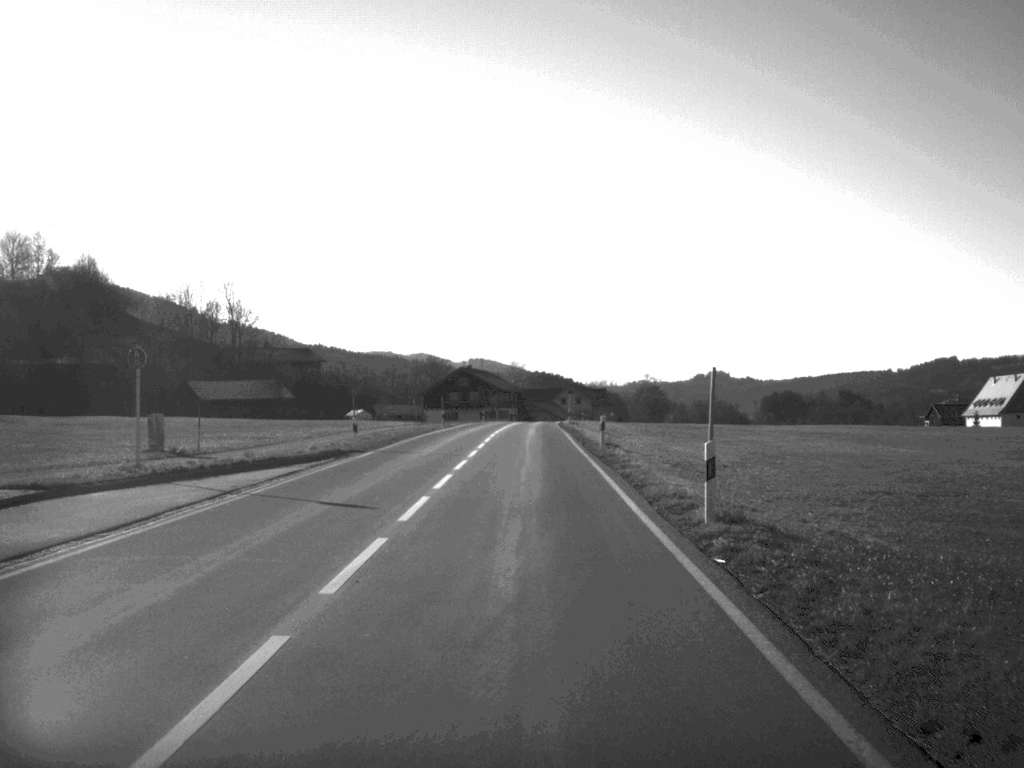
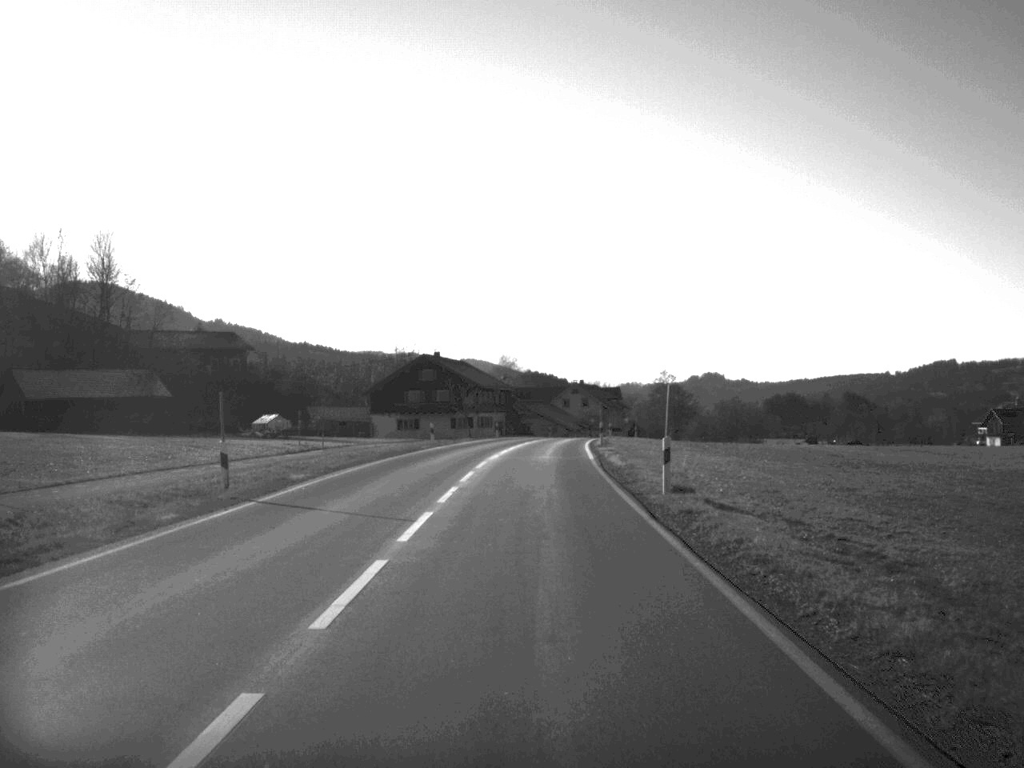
(0.0, +55.4) m; 0°
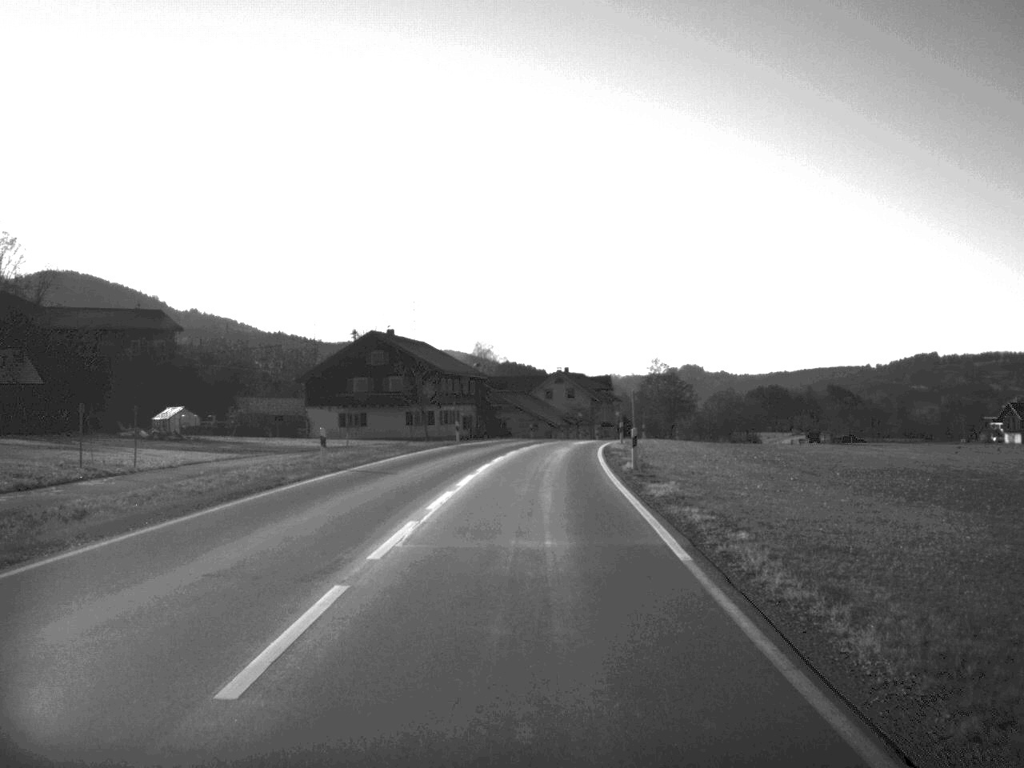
(+0.2, +26.1) m; +1°
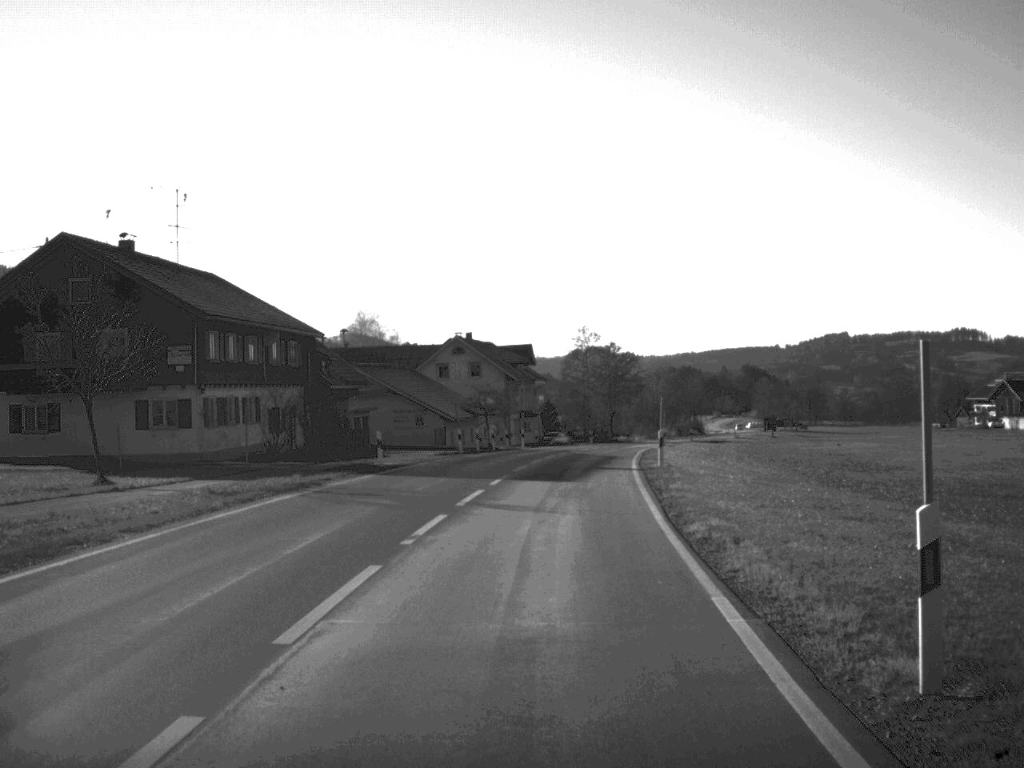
(+1.6, +52.0) m; +4°
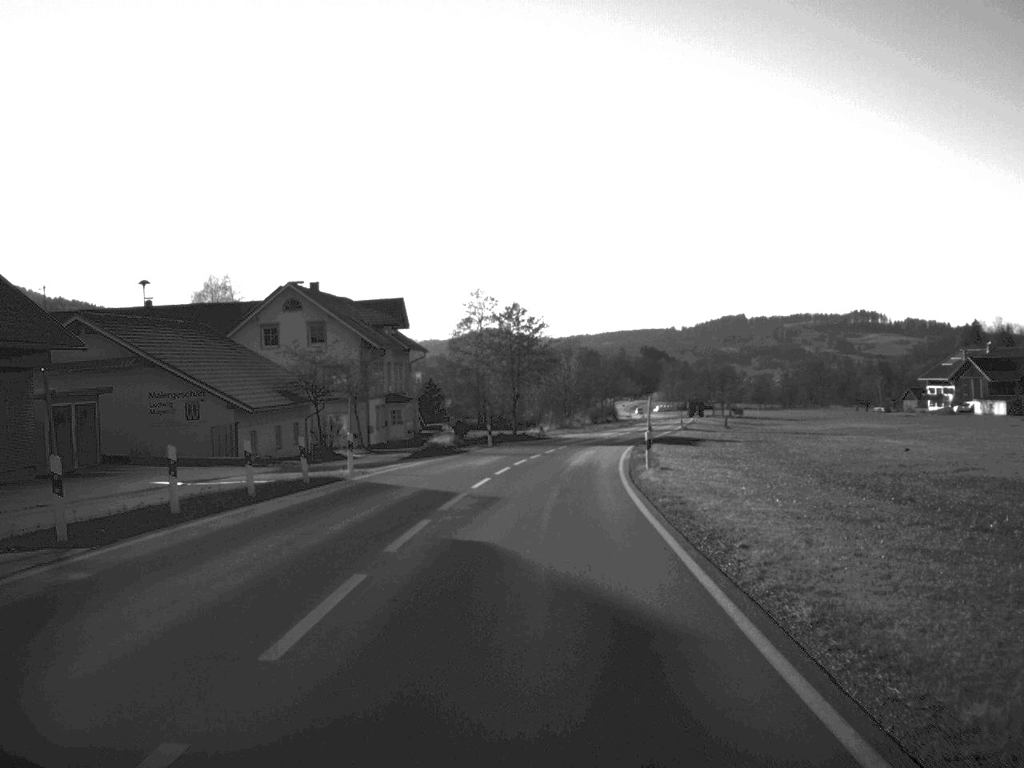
(+1.5, +36.2) m; +5°
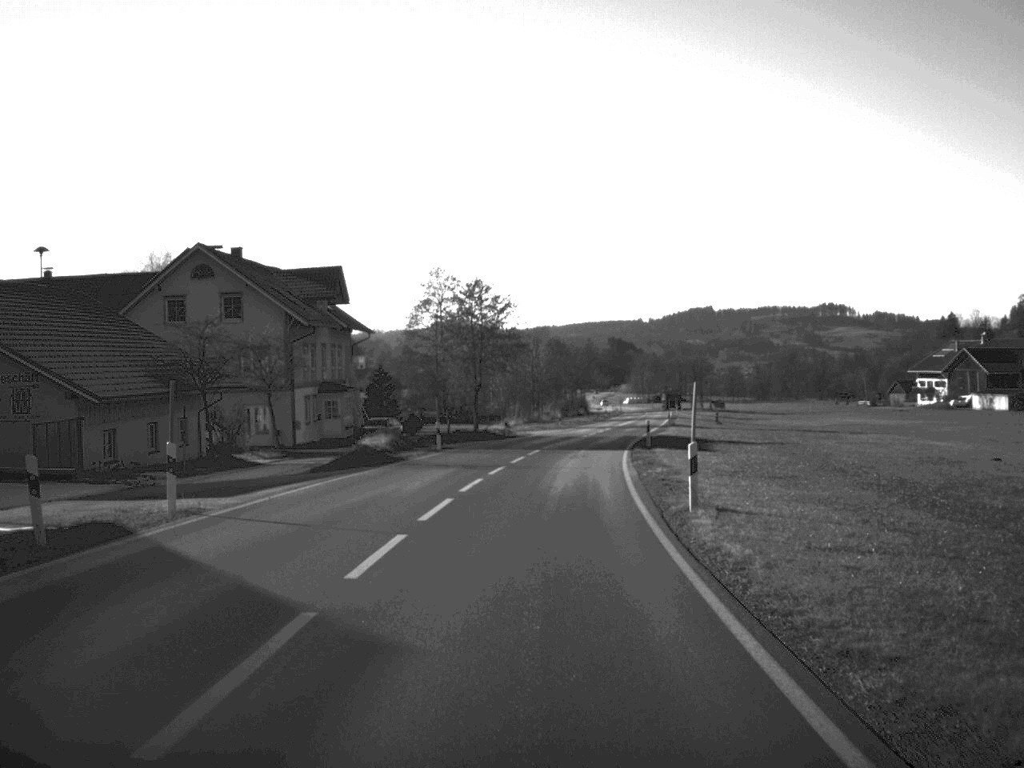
(+0.2, +14.1) m; +1°
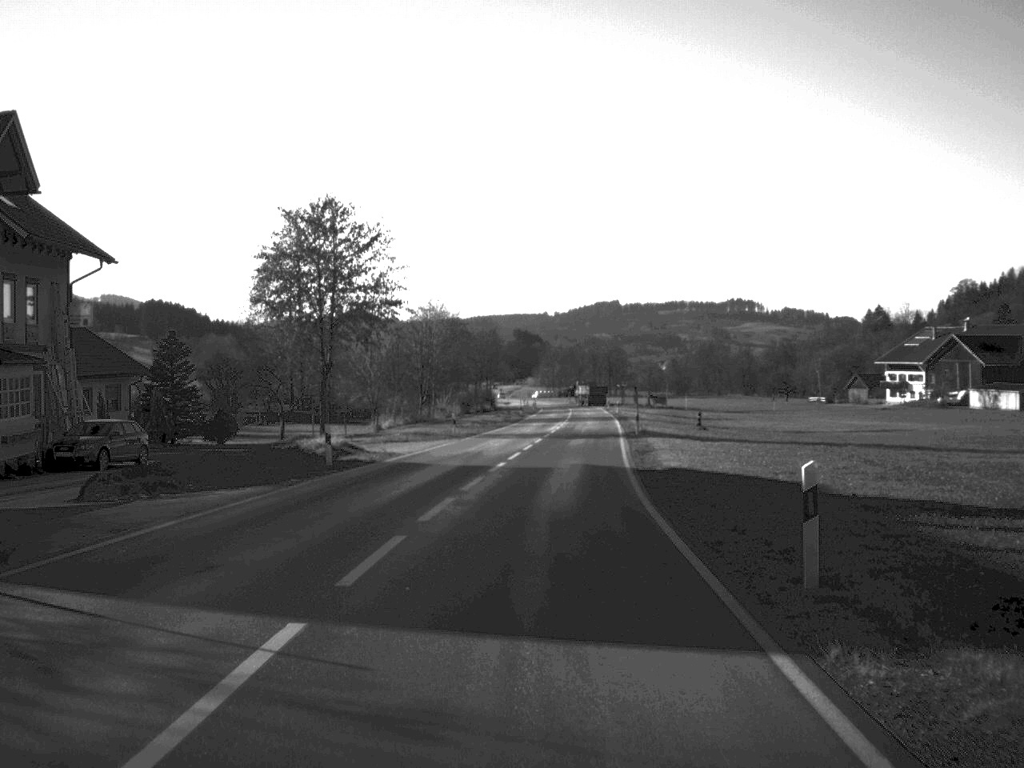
(+1.3, +36.3) m; +4°
